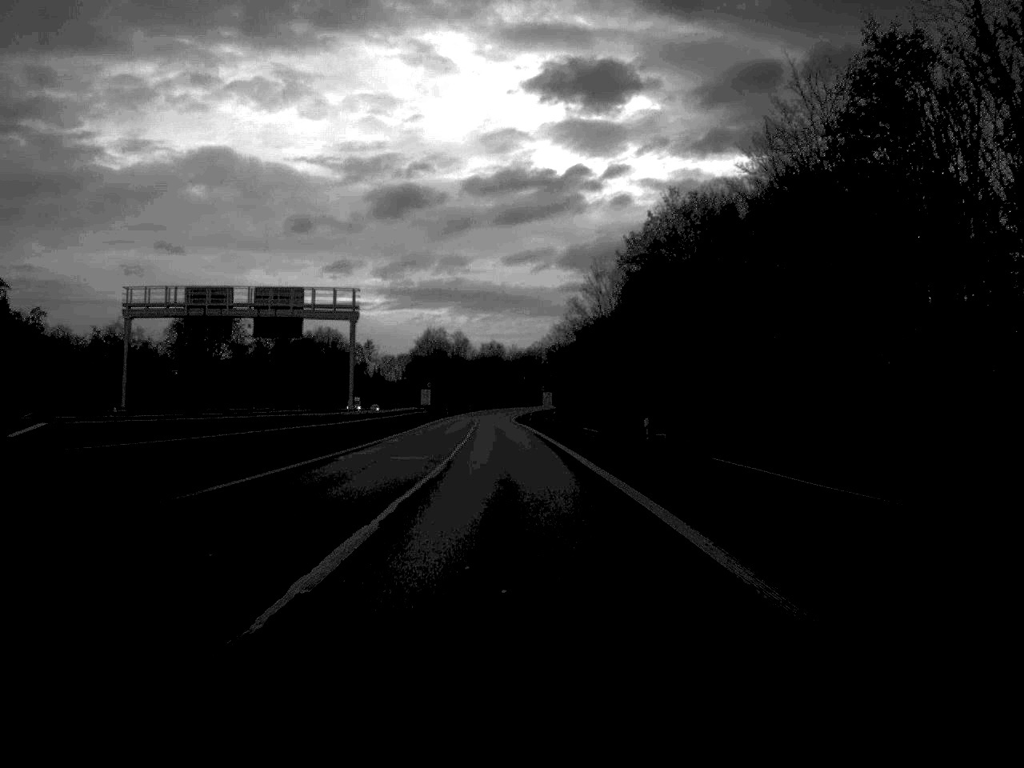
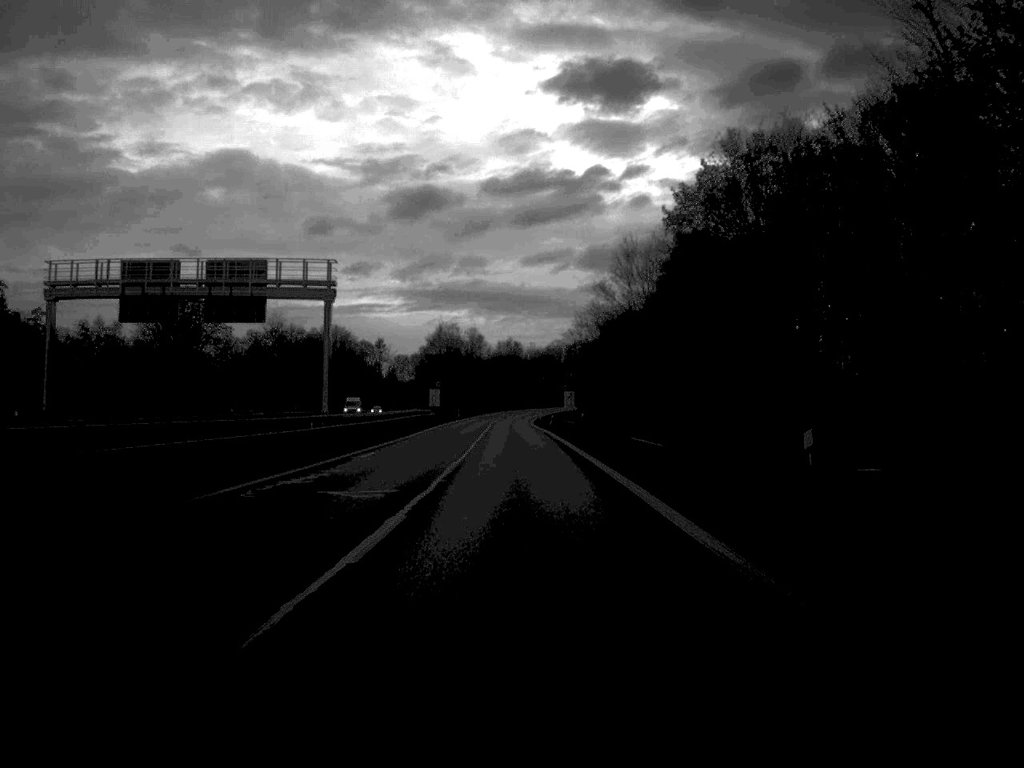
(-0.1, +15.6) m; -1°
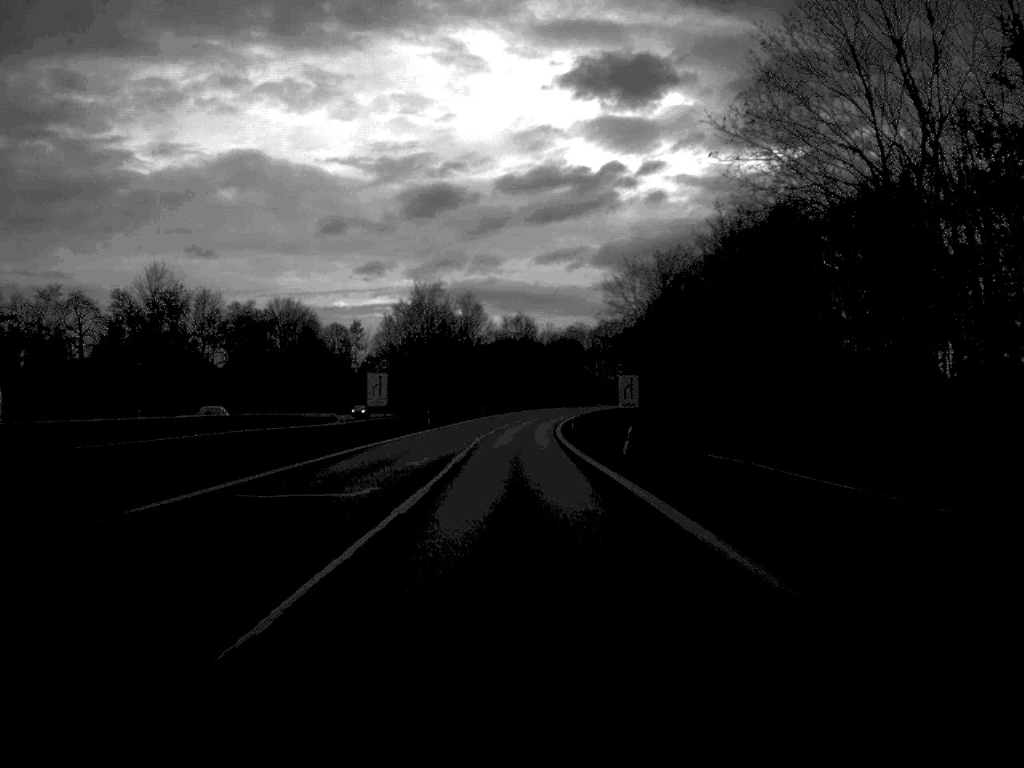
(-0.5, +66.2) m; 0°
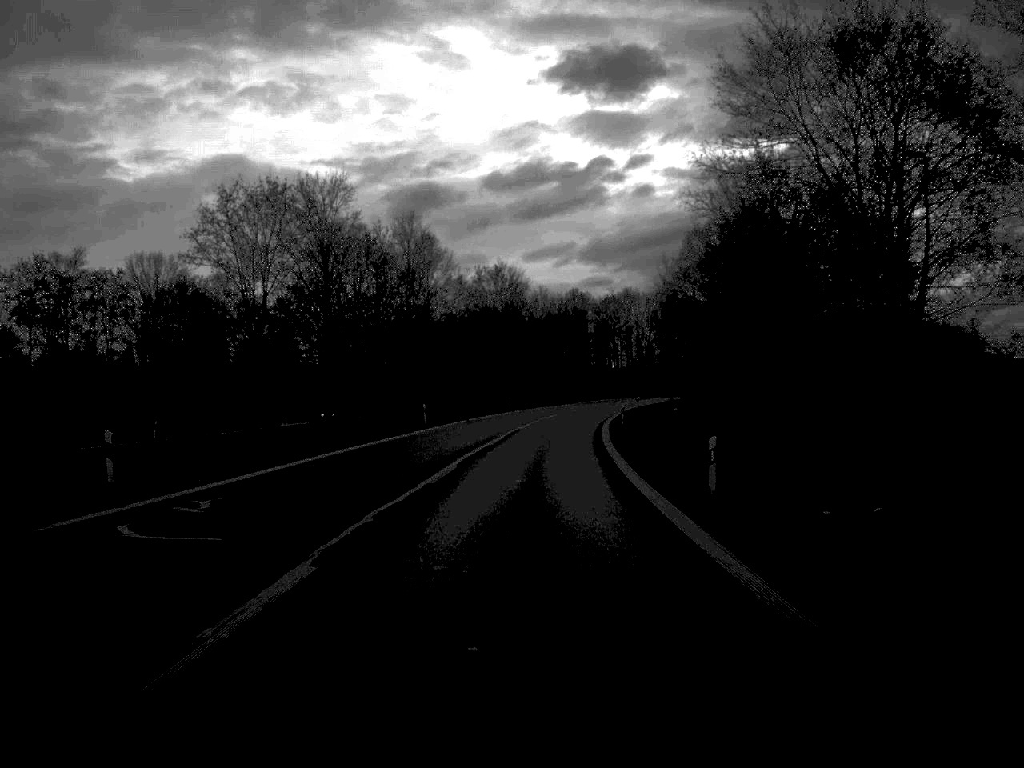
(0.0, +66.5) m; +1°
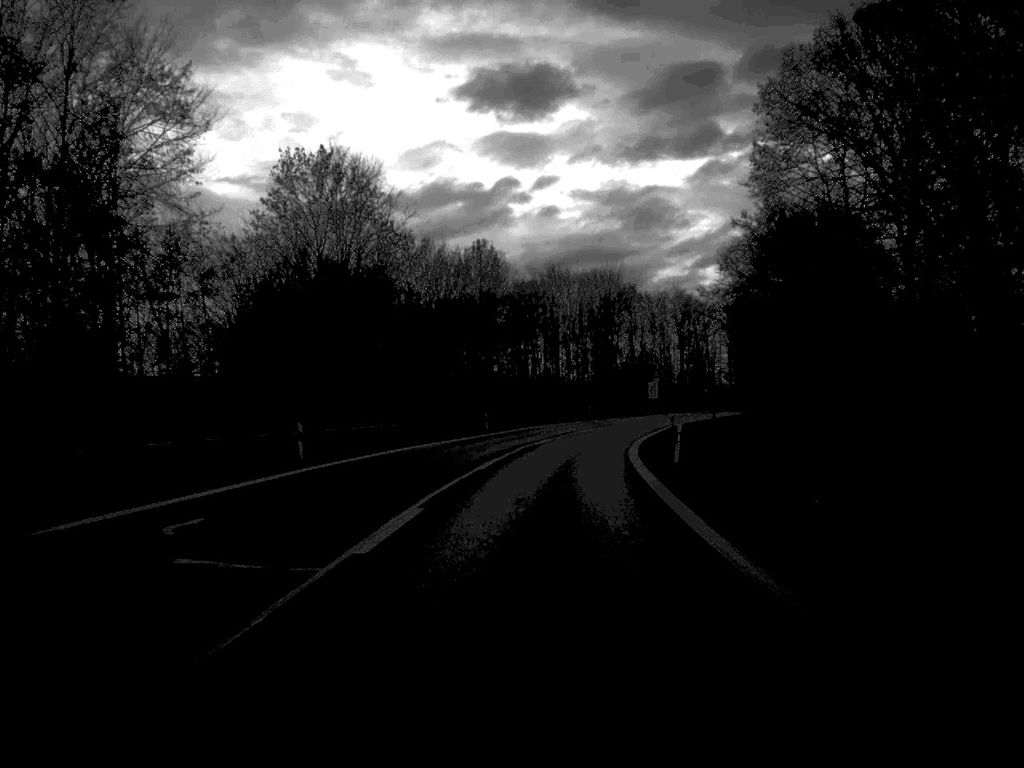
(+2.0, +64.4) m; +5°
